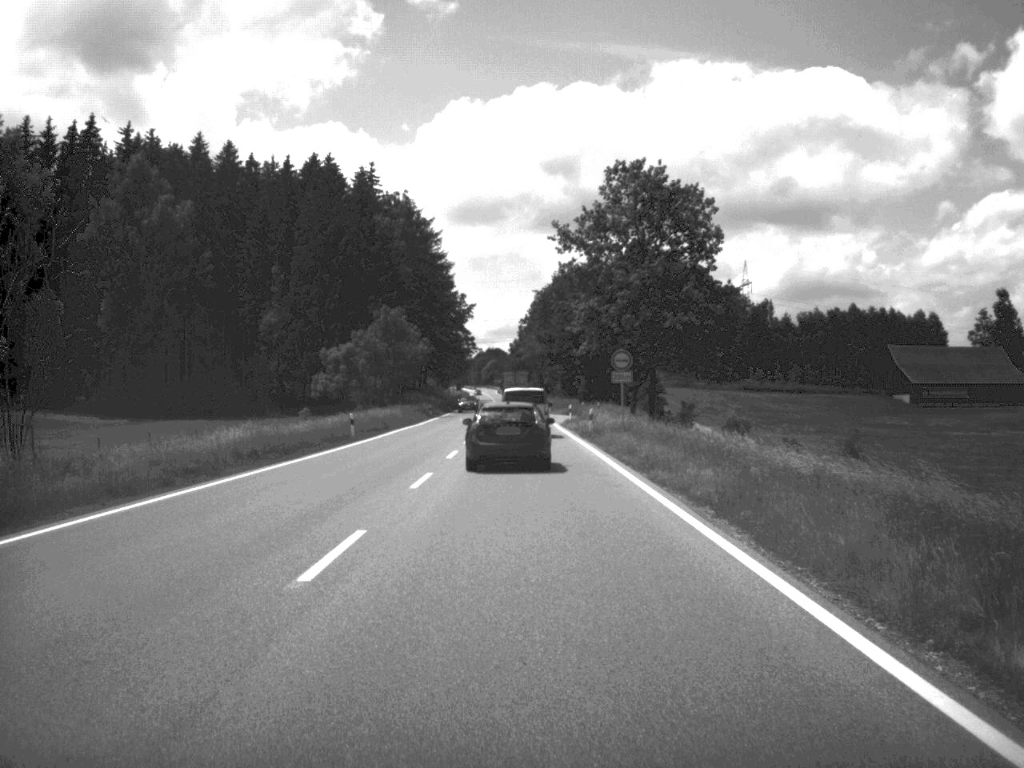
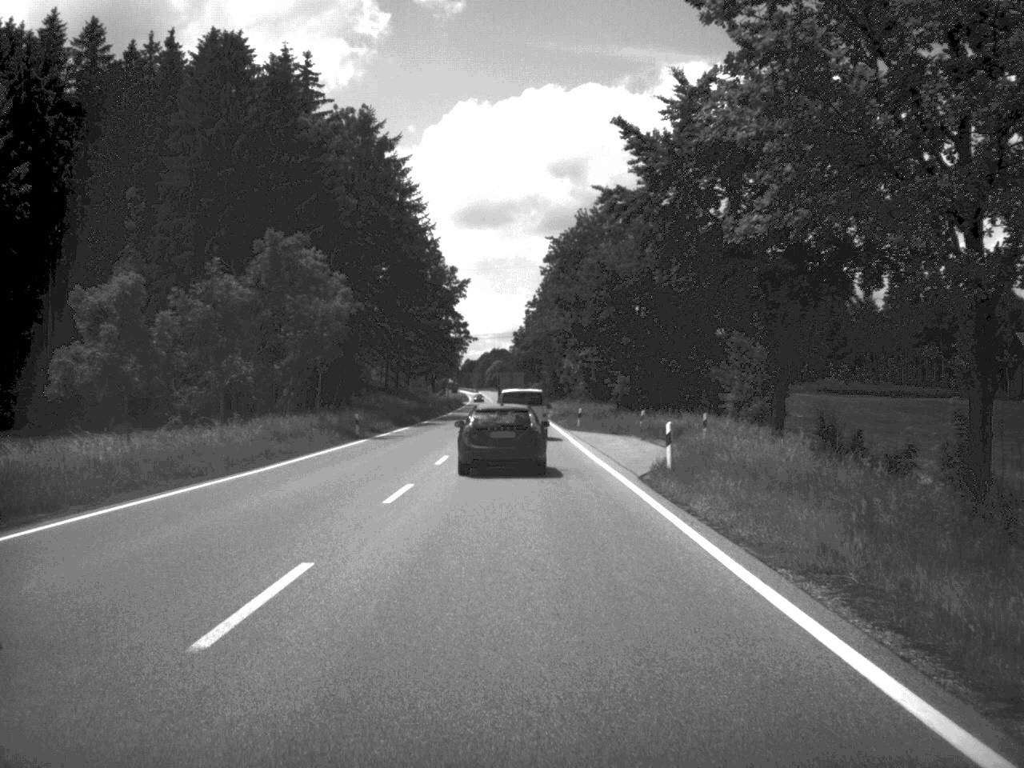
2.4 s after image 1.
(-0.2, +47.7) m; -1°
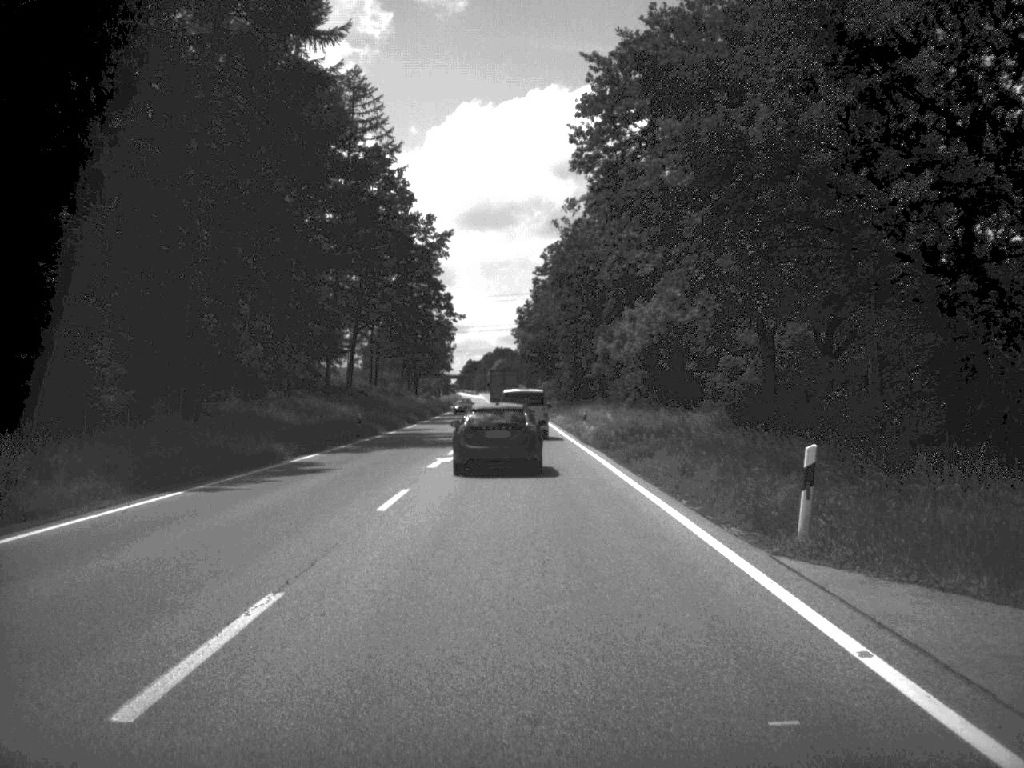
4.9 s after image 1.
(-0.3, +48.3) m; 0°
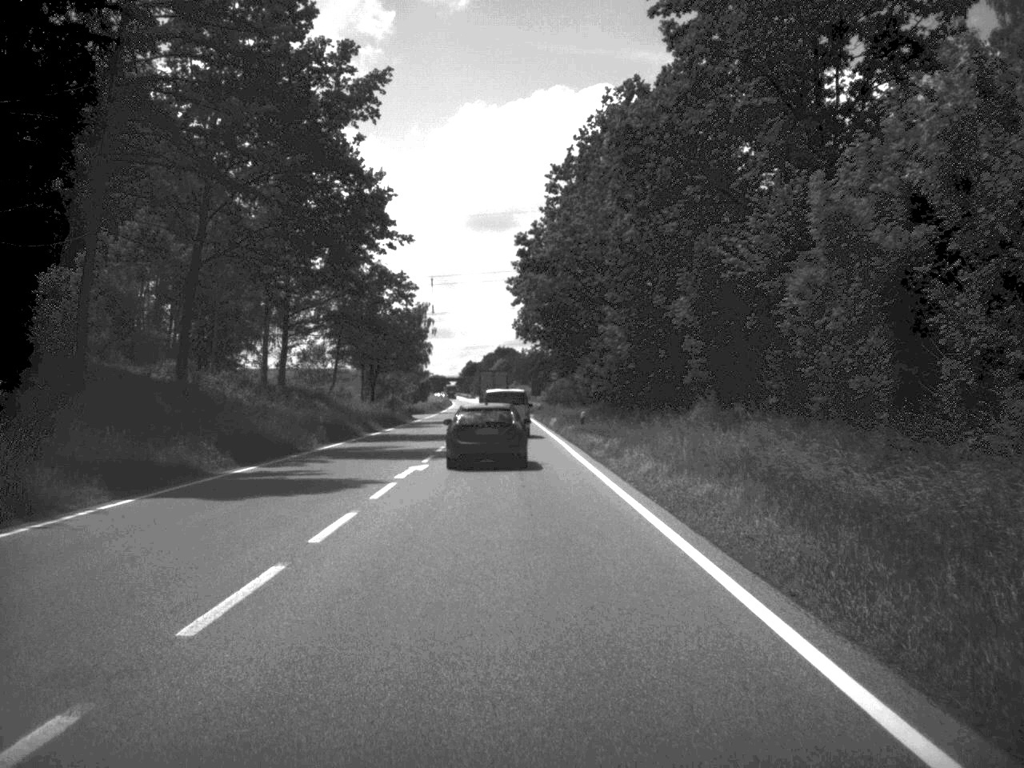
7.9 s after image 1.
(-0.3, +56.8) m; 0°
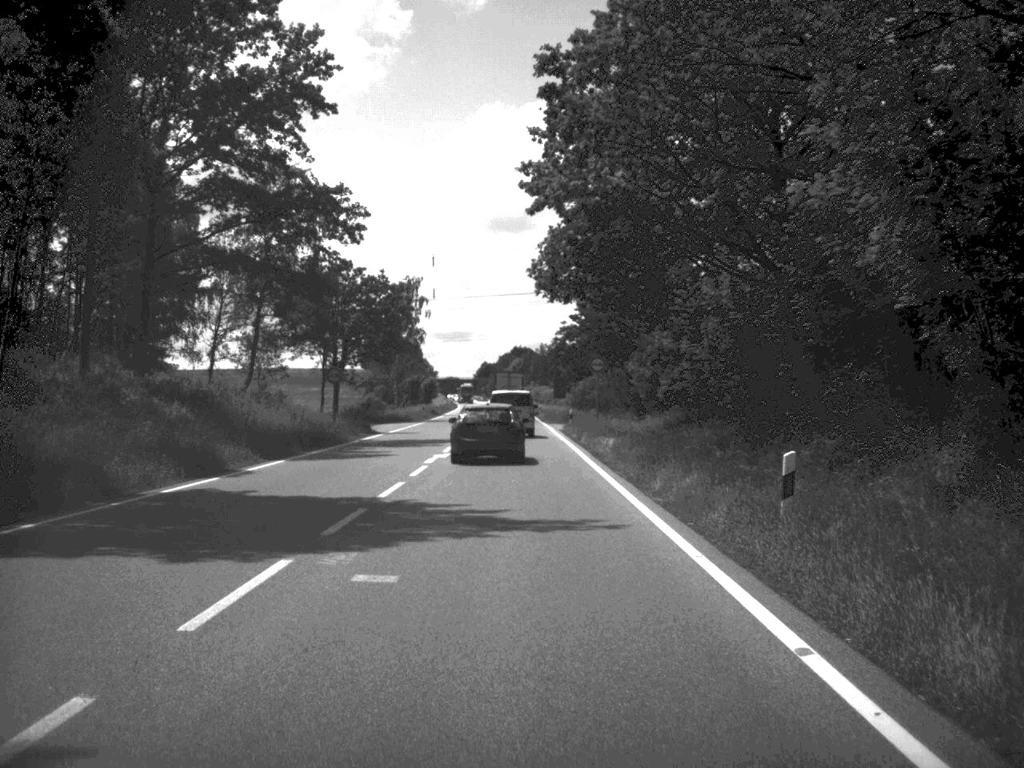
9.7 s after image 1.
(-0.3, +35.1) m; -1°
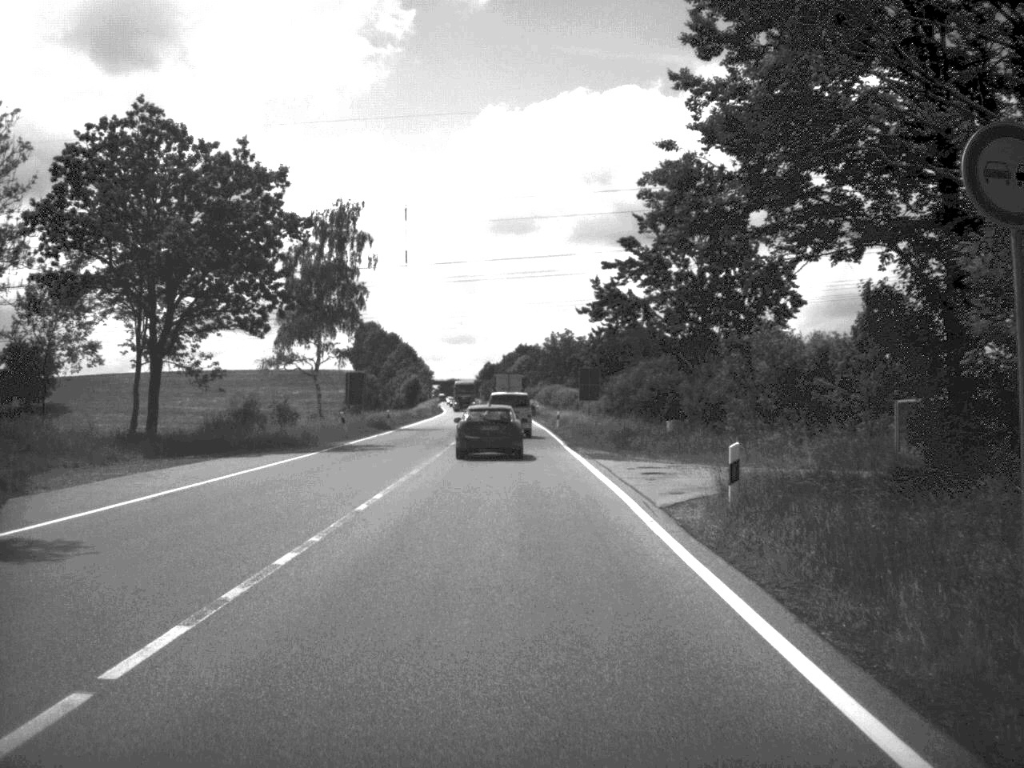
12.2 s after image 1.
(-0.2, +47.1) m; 0°
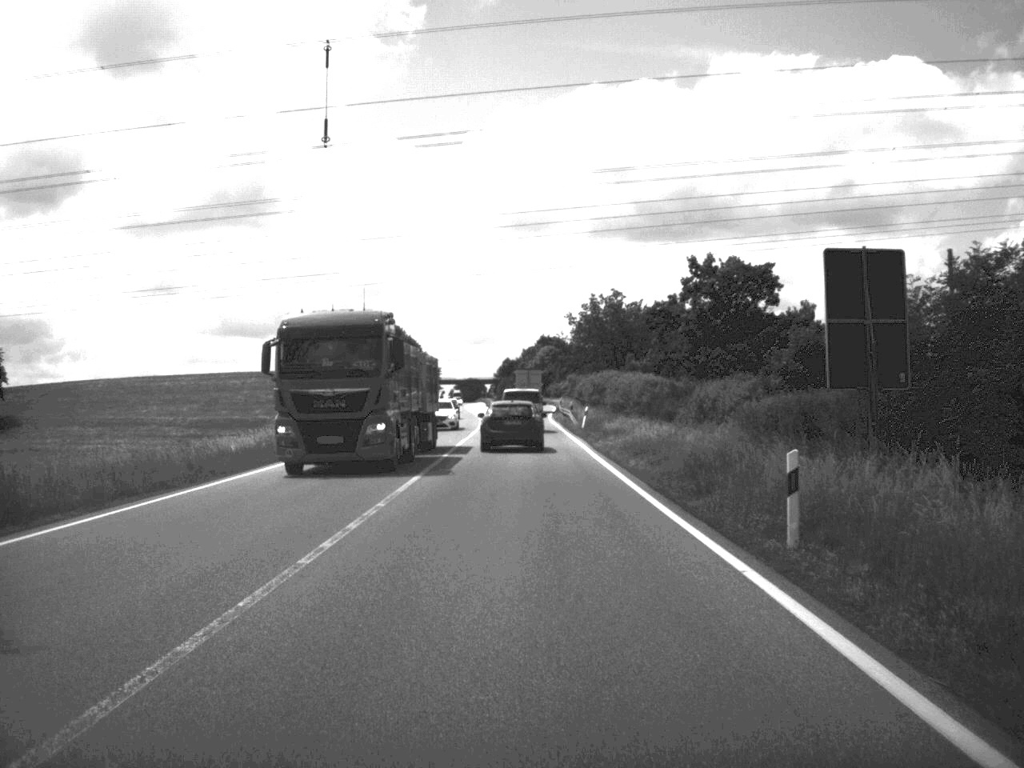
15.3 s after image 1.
(-0.8, +59.9) m; -1°
